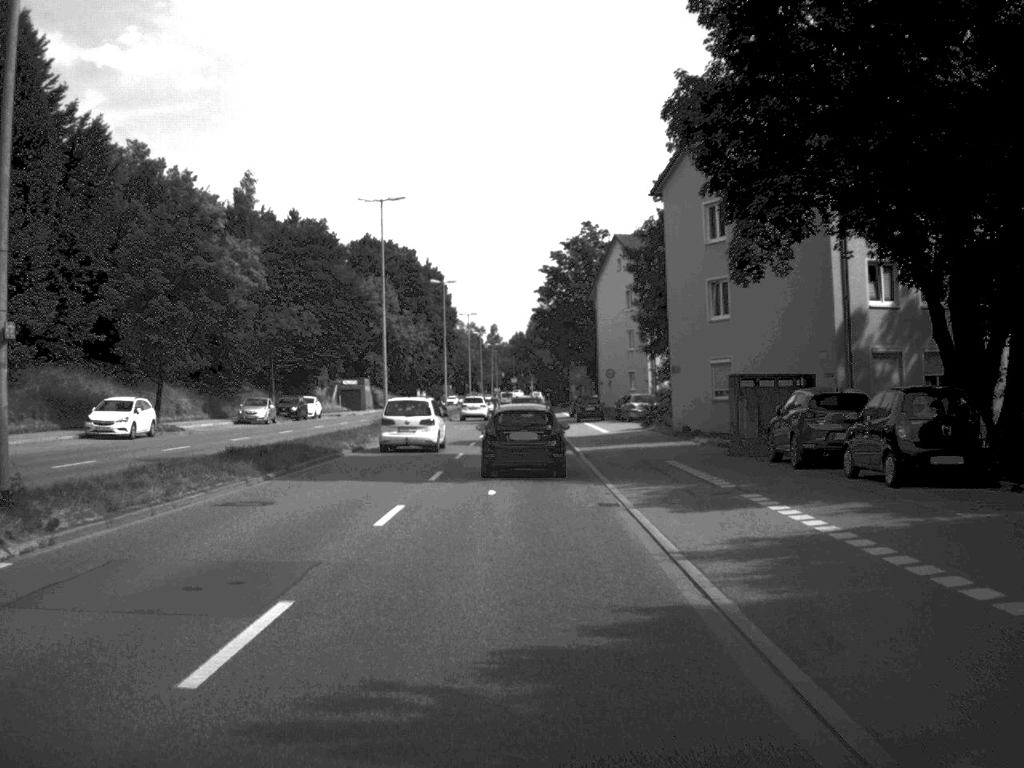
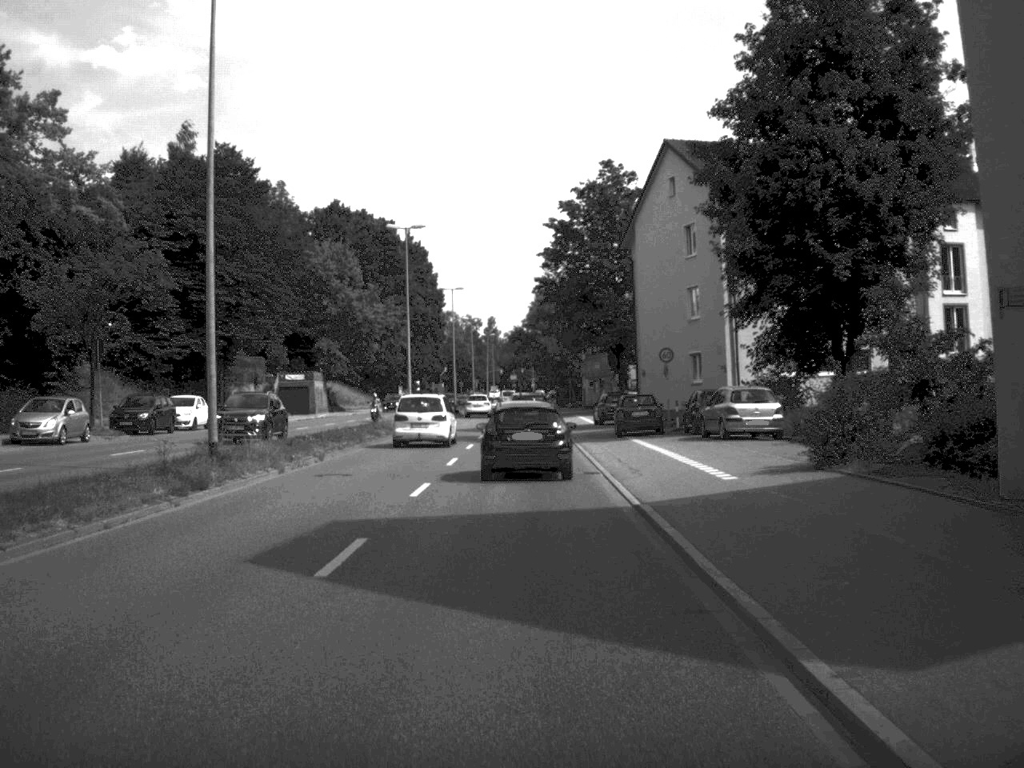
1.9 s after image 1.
(-0.1, +31.3) m; 0°
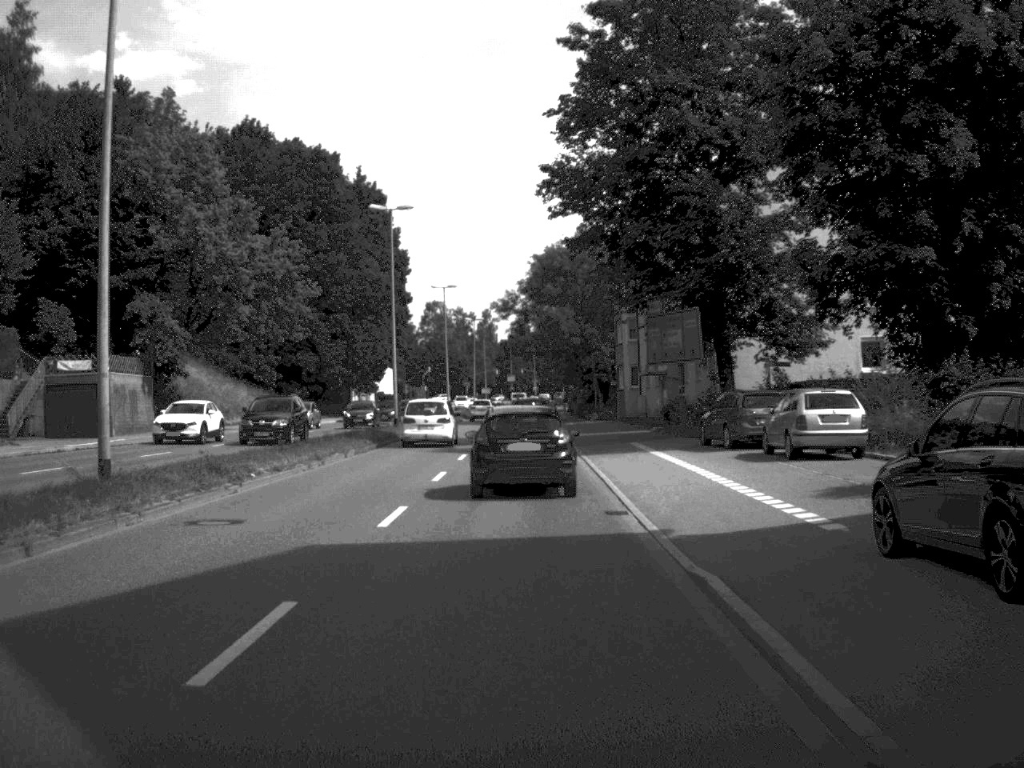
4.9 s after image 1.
(+0.1, +48.4) m; 0°
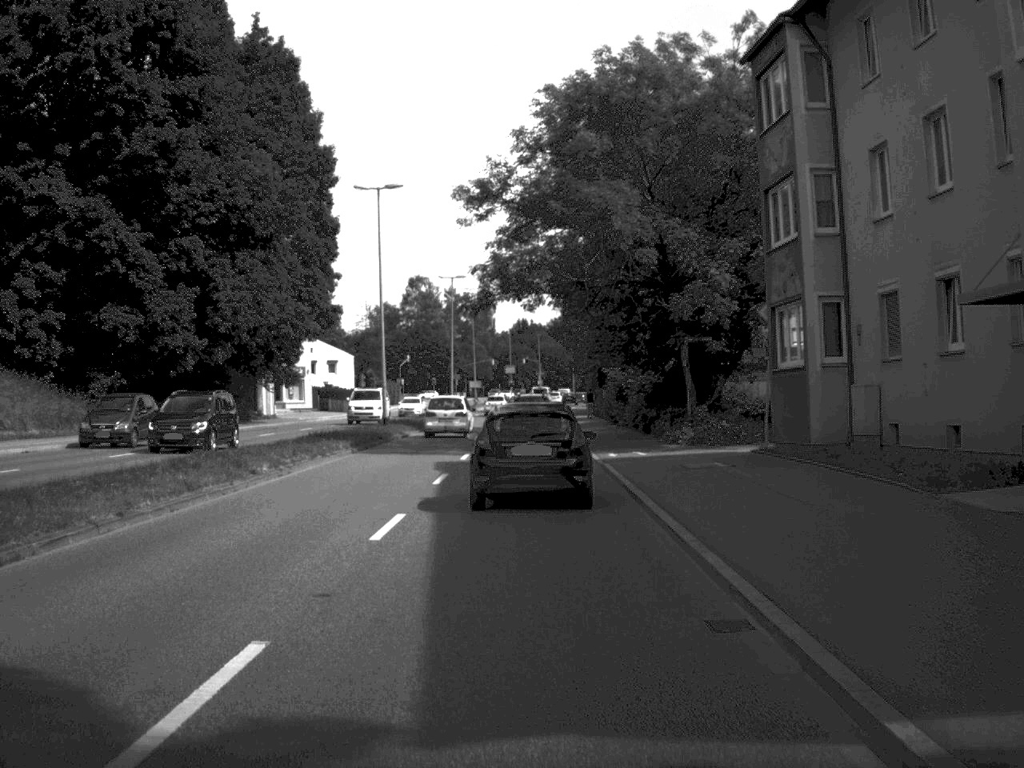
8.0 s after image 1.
(-0.1, +46.1) m; 0°
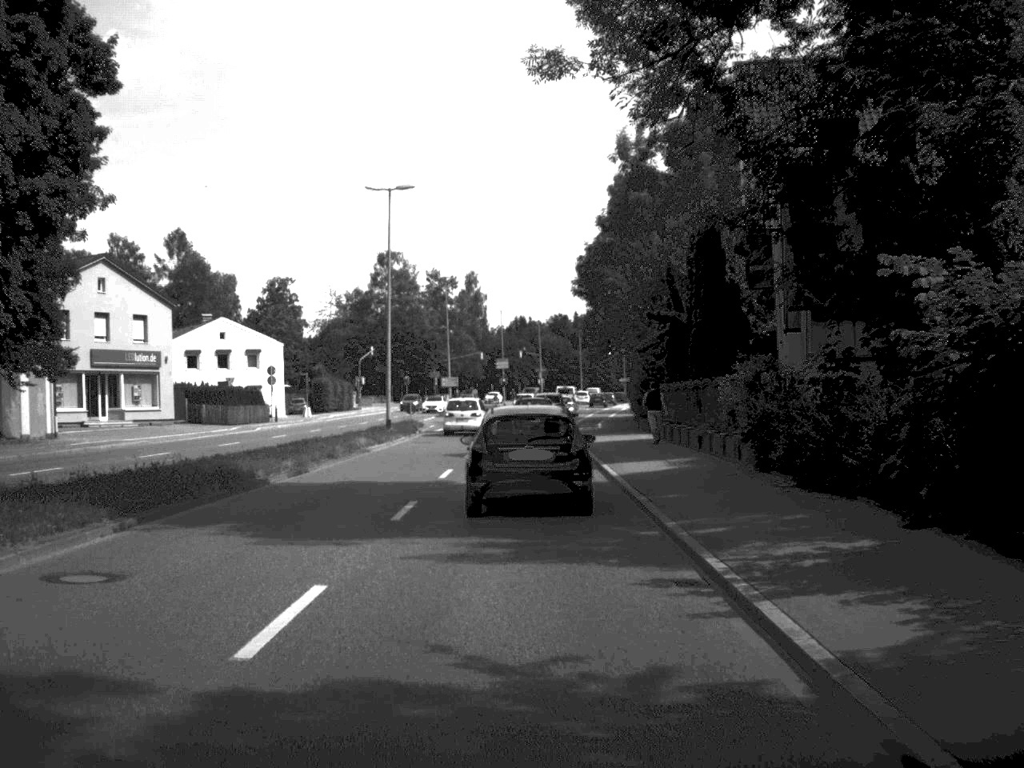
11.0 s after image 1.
(+0.1, +41.5) m; 0°
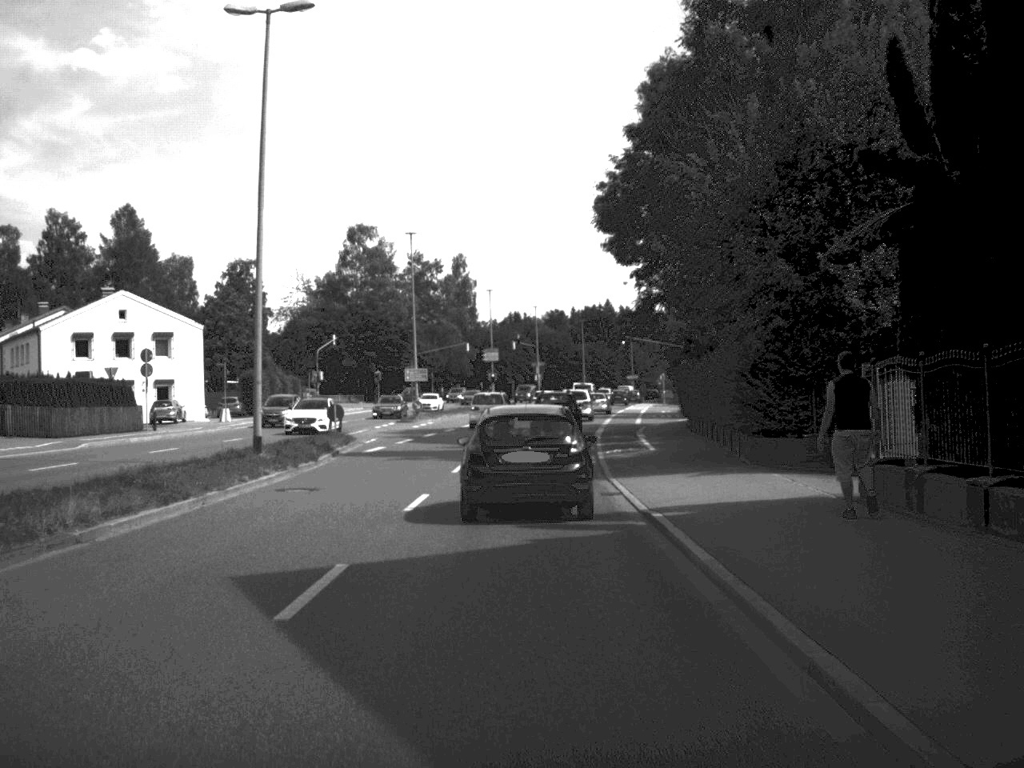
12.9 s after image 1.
(0.0, +25.3) m; 0°
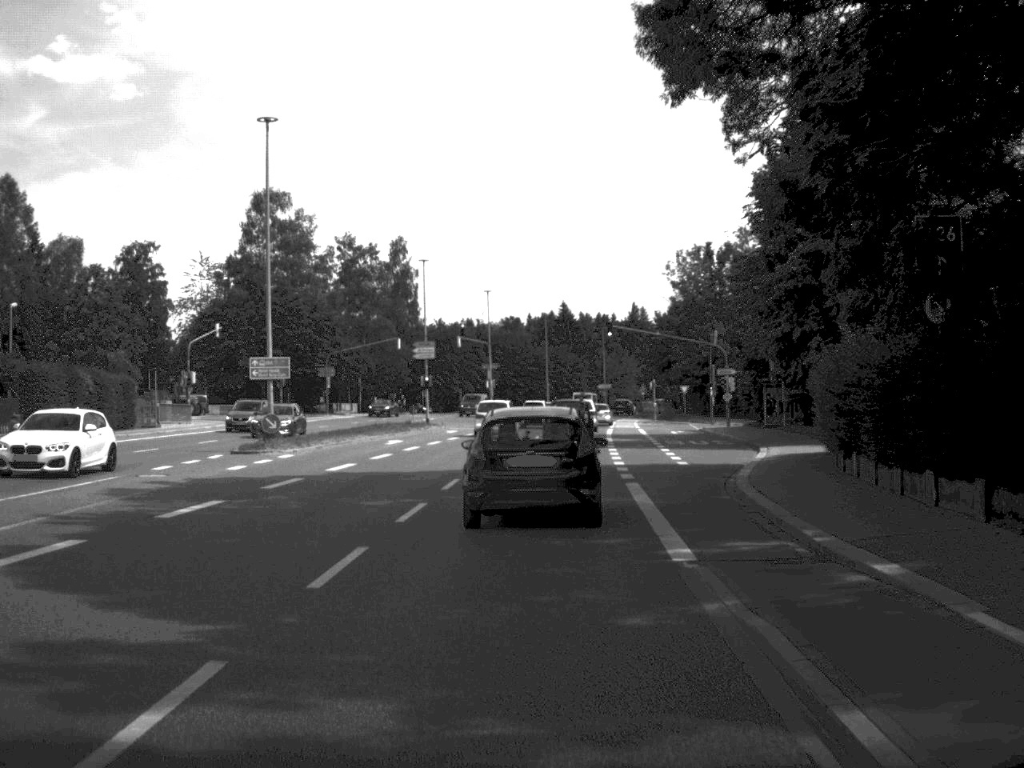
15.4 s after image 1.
(+0.4, +31.1) m; +2°
